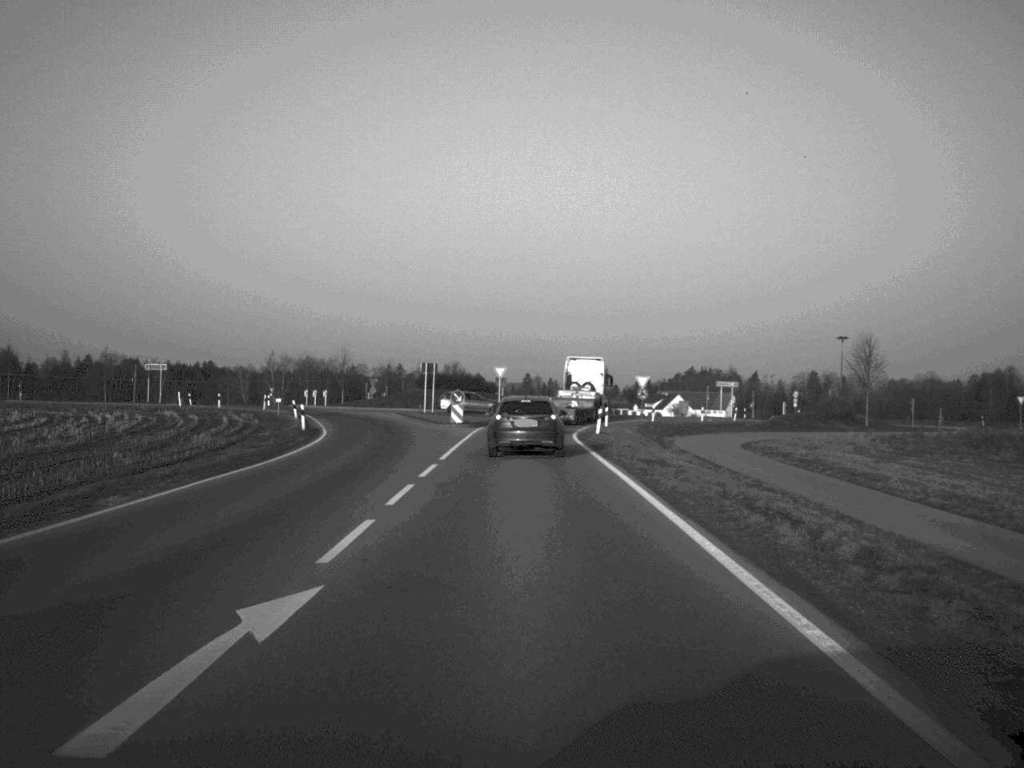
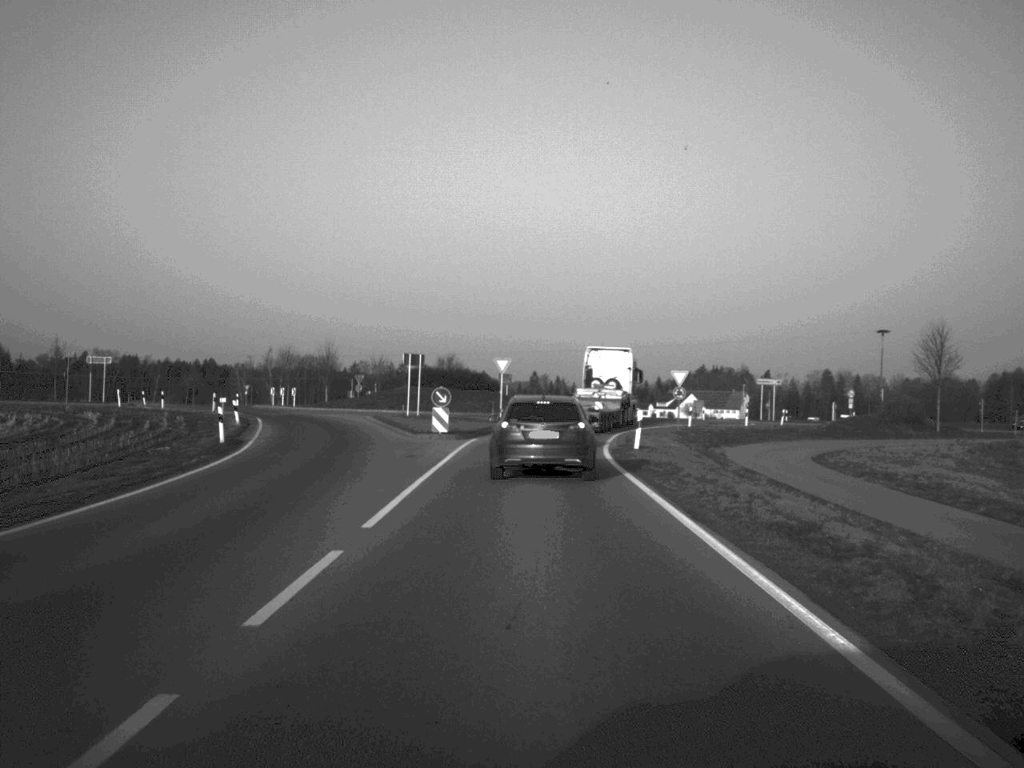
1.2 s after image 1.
(-0.1, +15.3) m; 0°
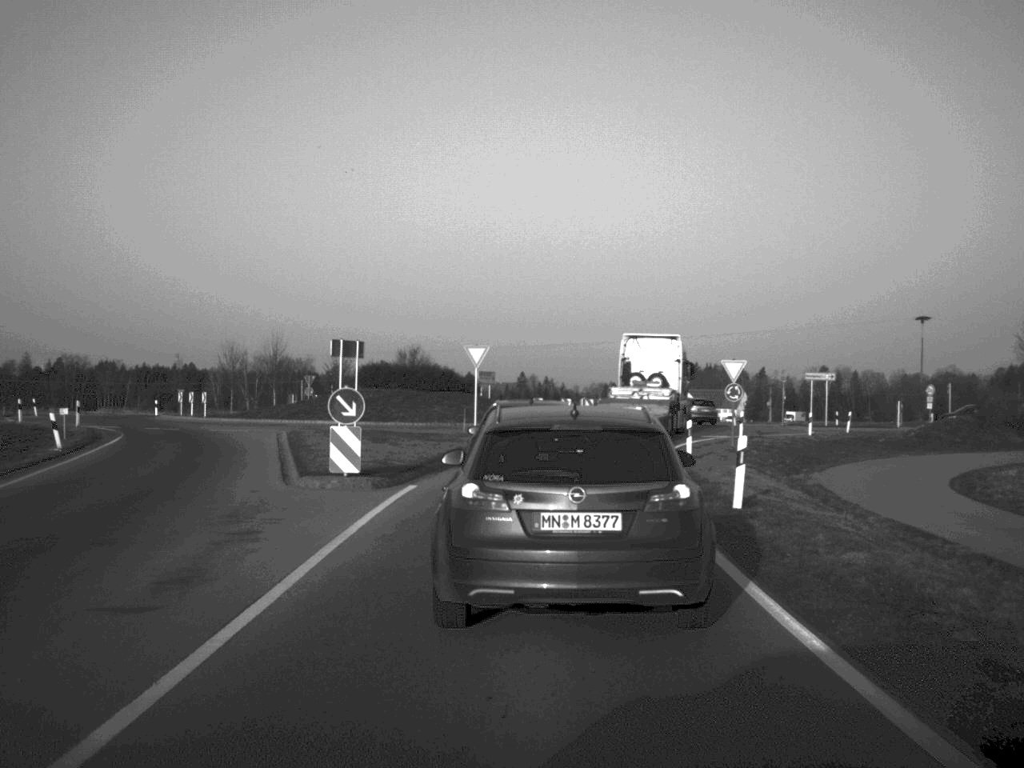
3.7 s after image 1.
(+0.1, +19.4) m; +1°
